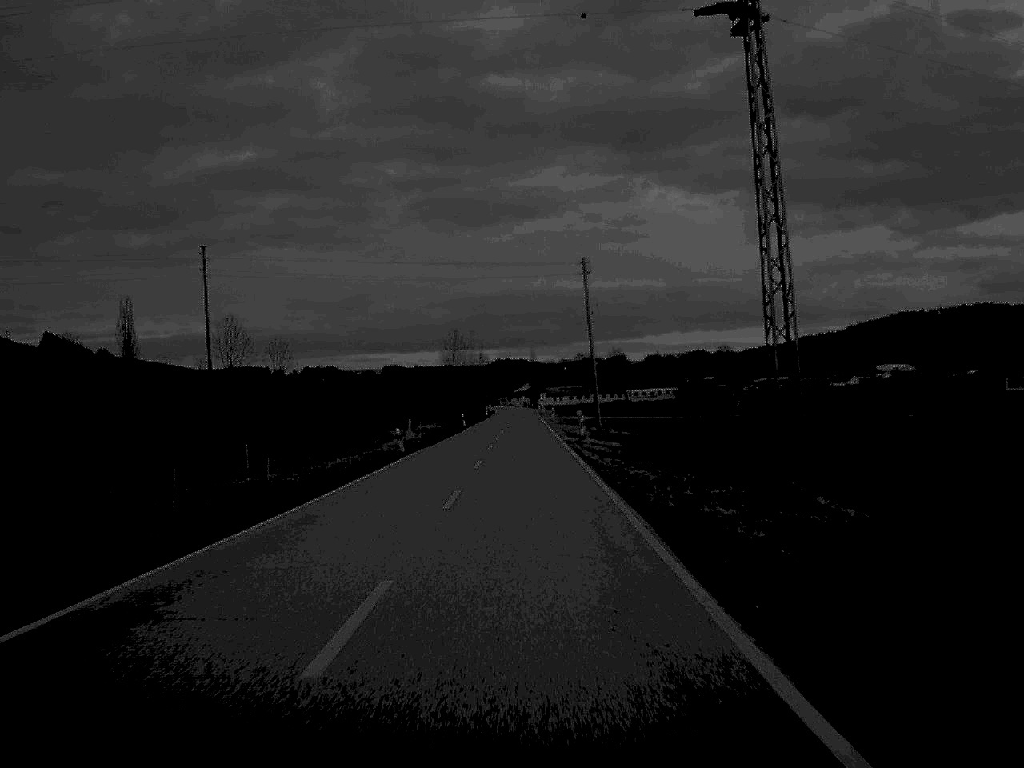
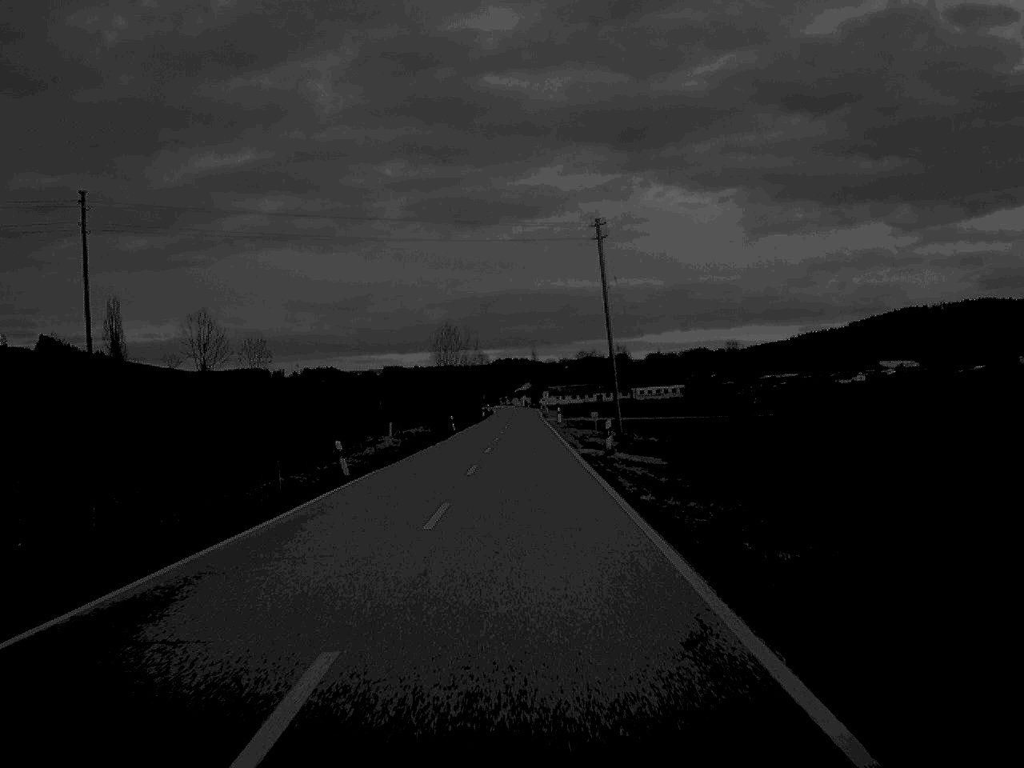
(0.0, +15.3) m; 0°
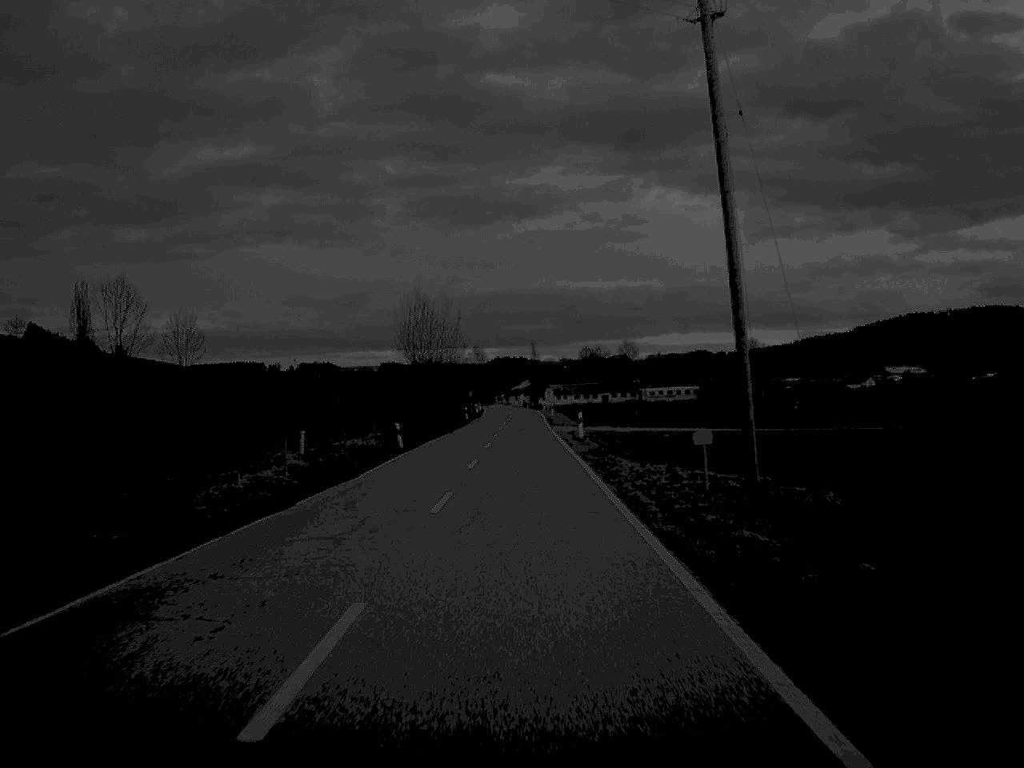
(0.0, +34.0) m; 0°
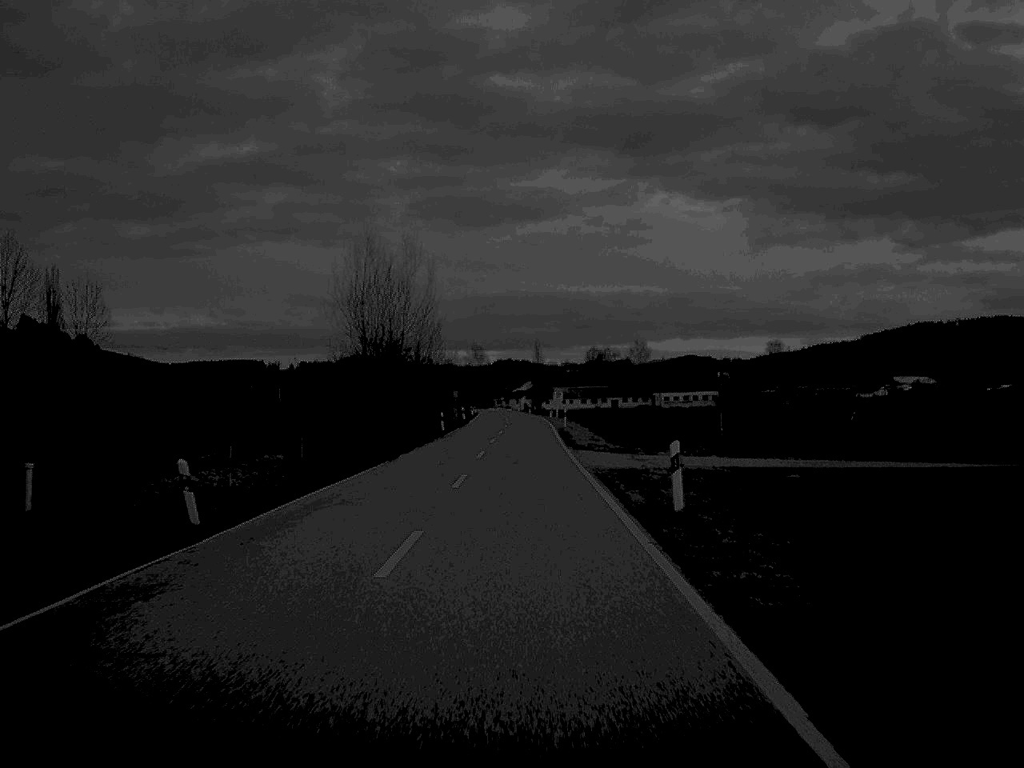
(0.0, +30.4) m; 0°
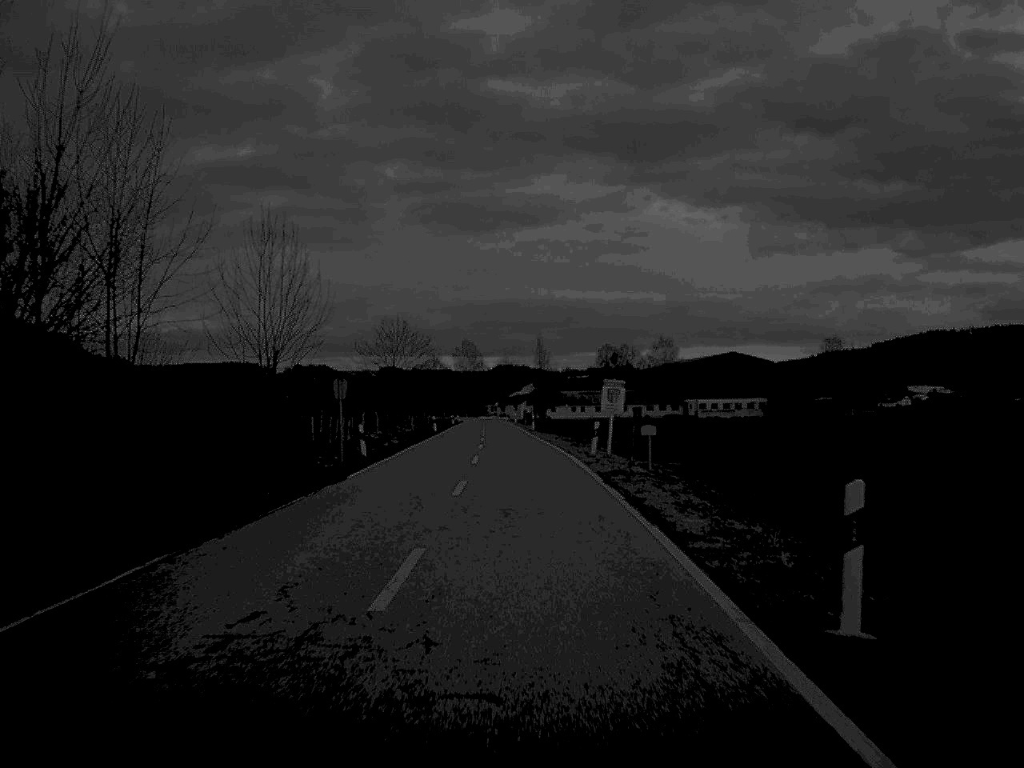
(0.0, +61.7) m; 0°
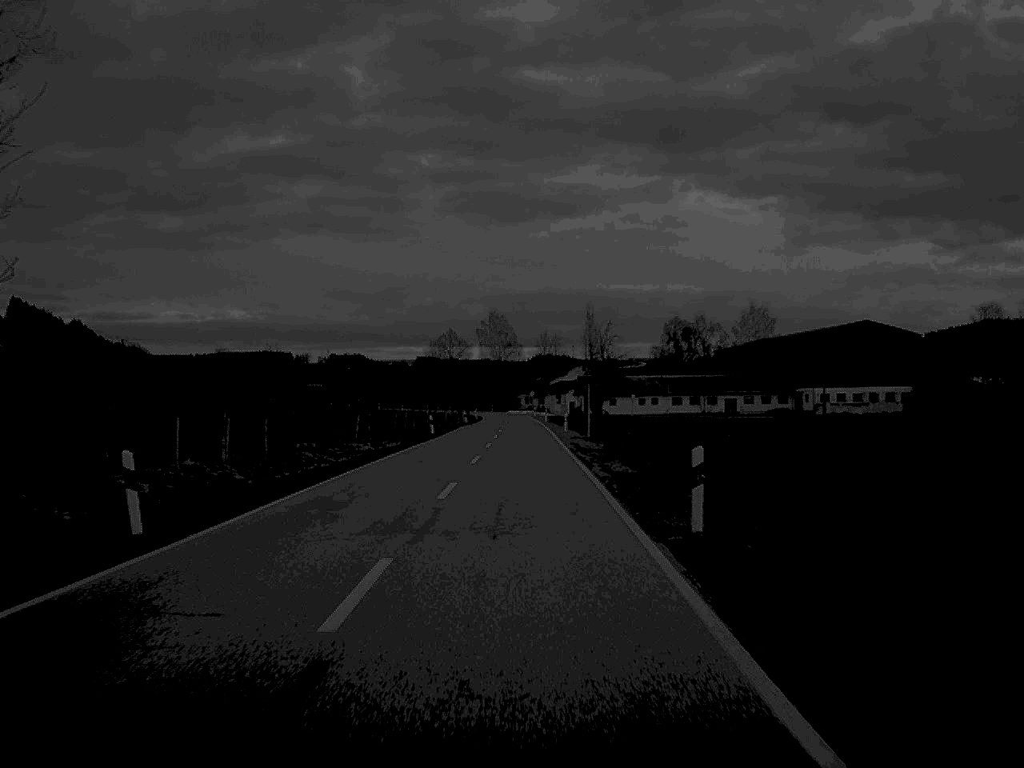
(-1.1, +72.5) m; -2°
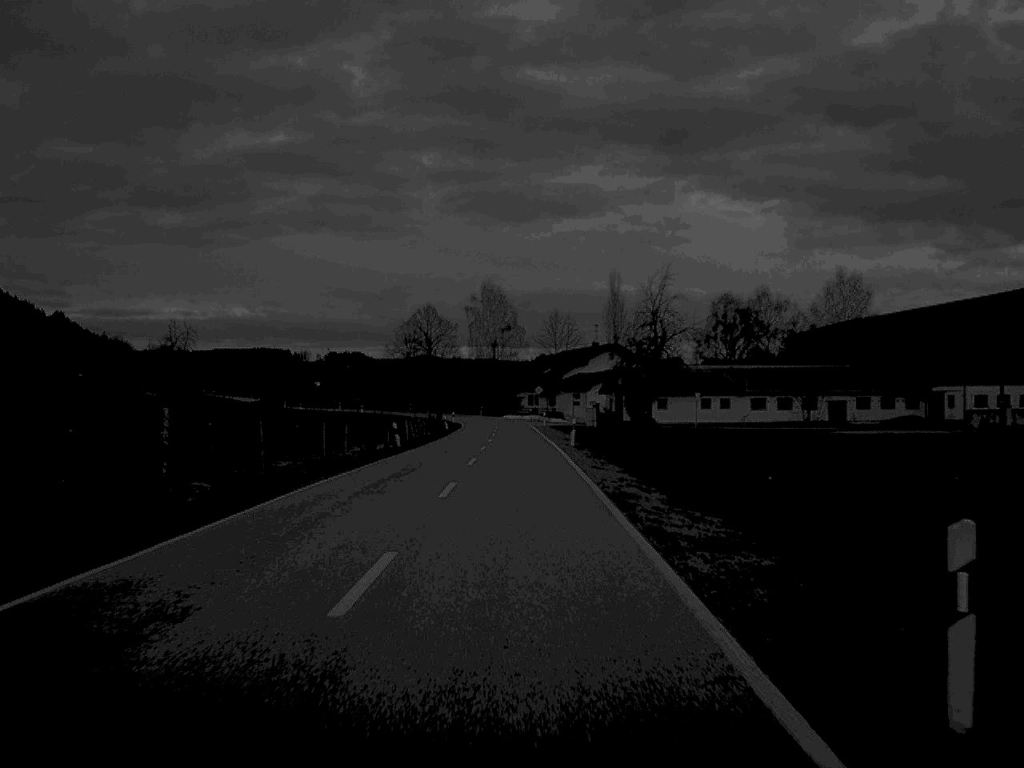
(0.0, +59.2) m; 0°
